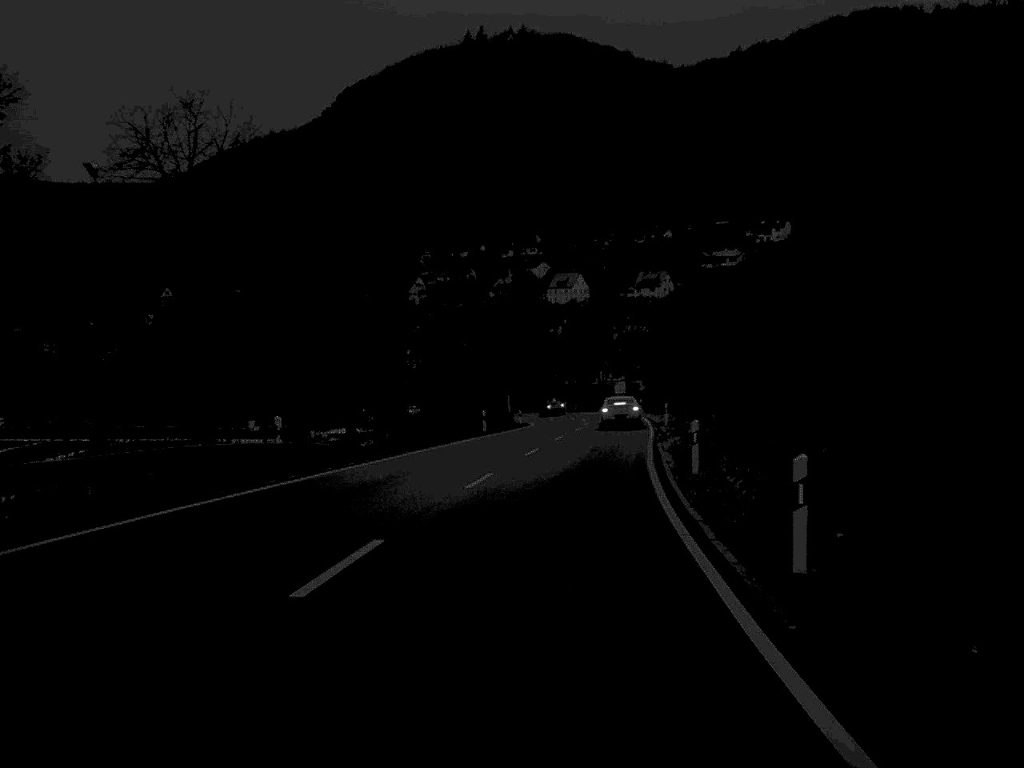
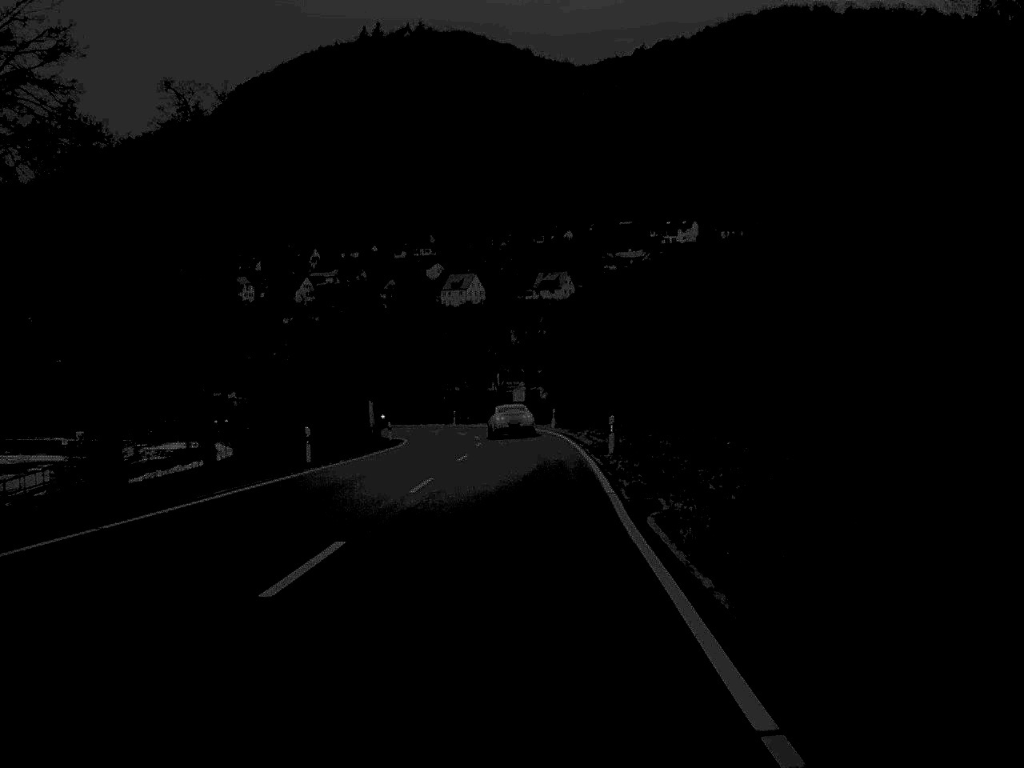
(+1.1, +23.3) m; +4°
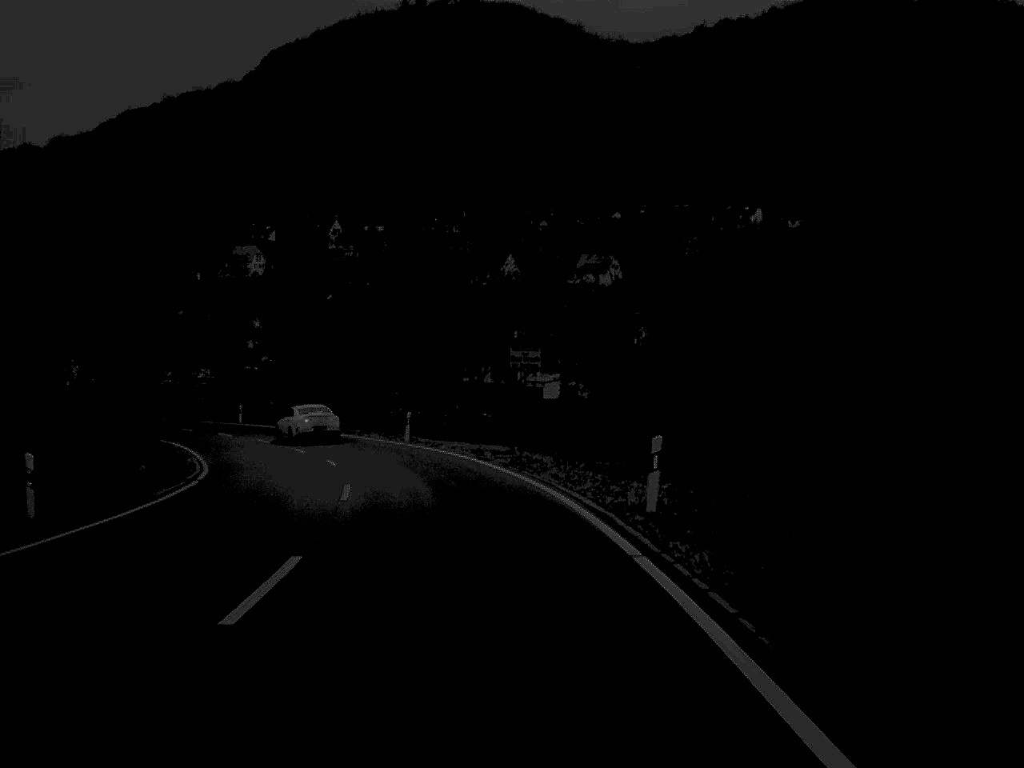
(+0.2, +48.9) m; -2°
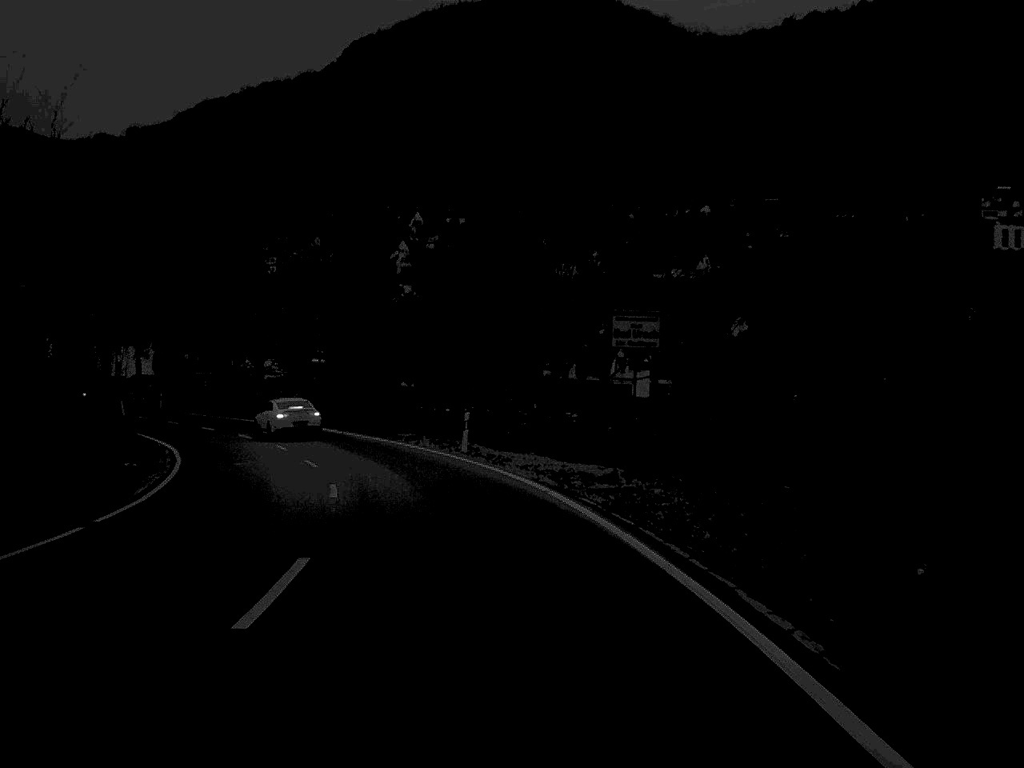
(-0.4, +12.2) m; -4°
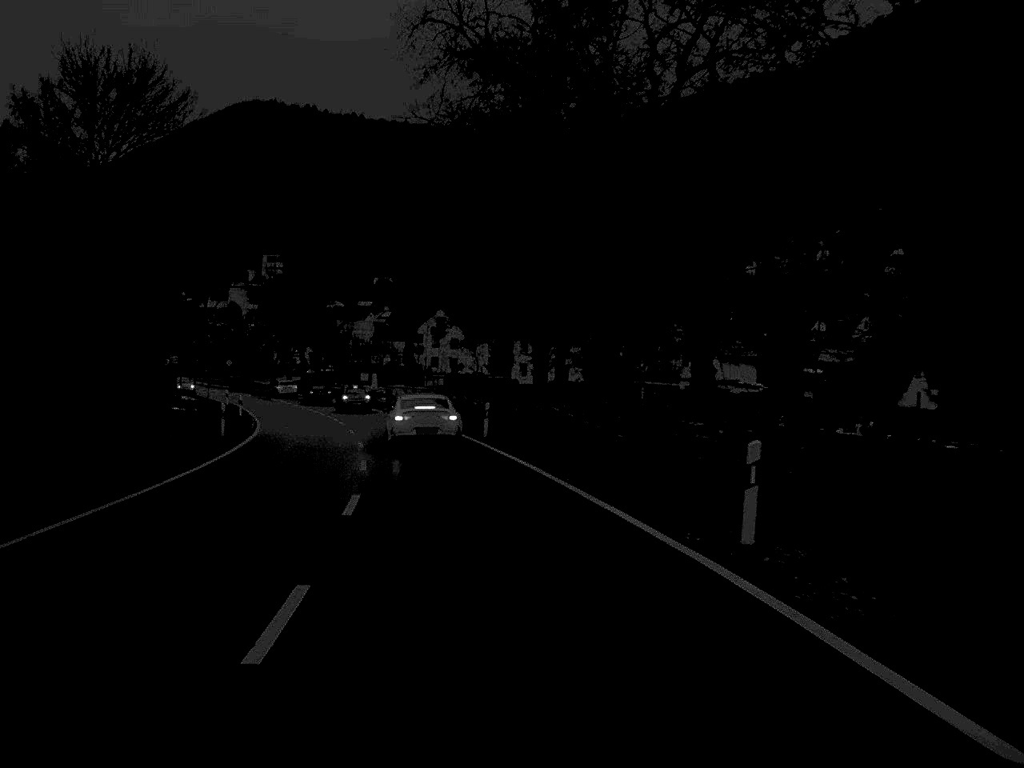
(-9.1, +48.5) m; -21°
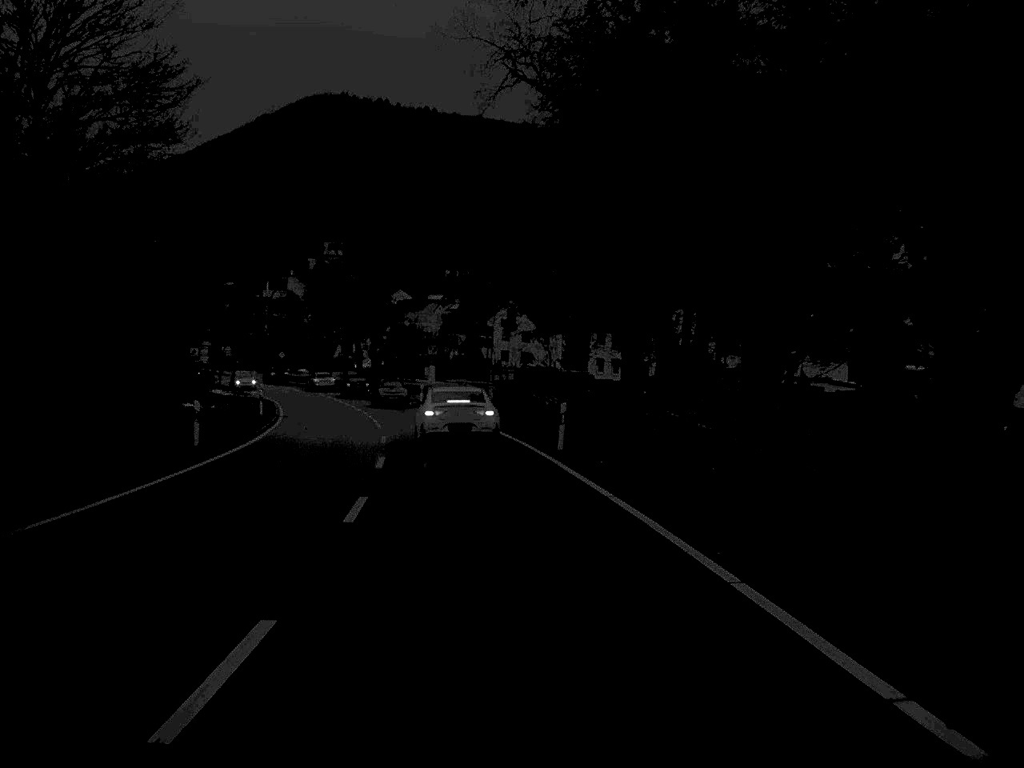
(-0.3, +10.9) m; -3°
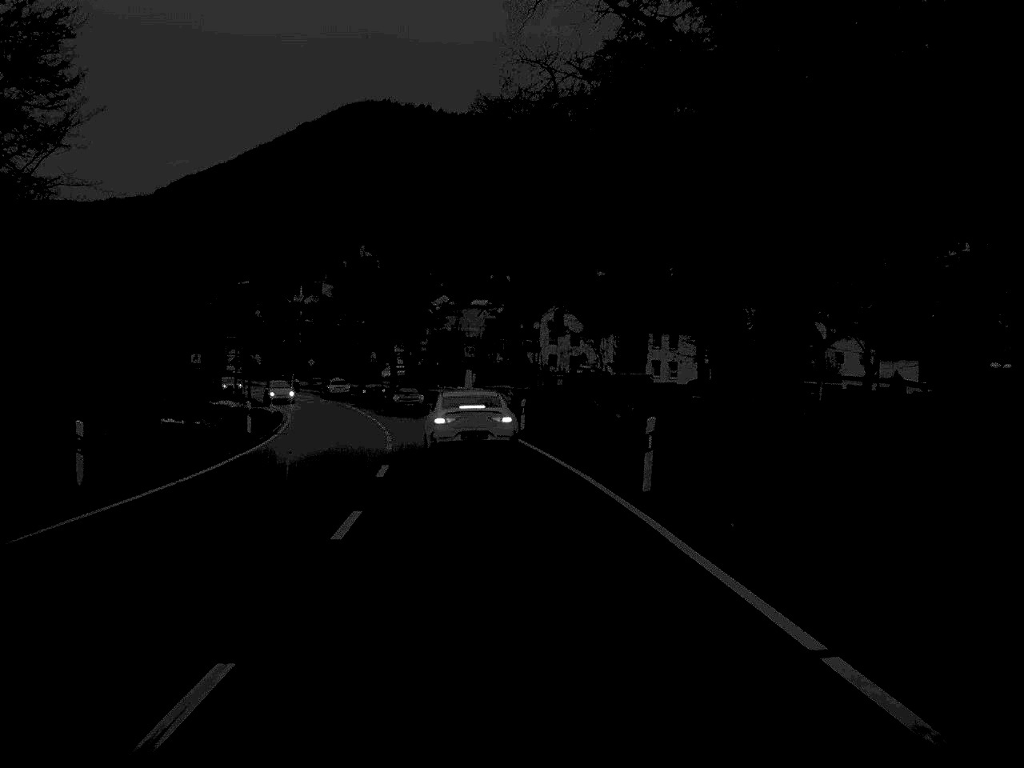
(-0.2, +10.2) m; -2°
